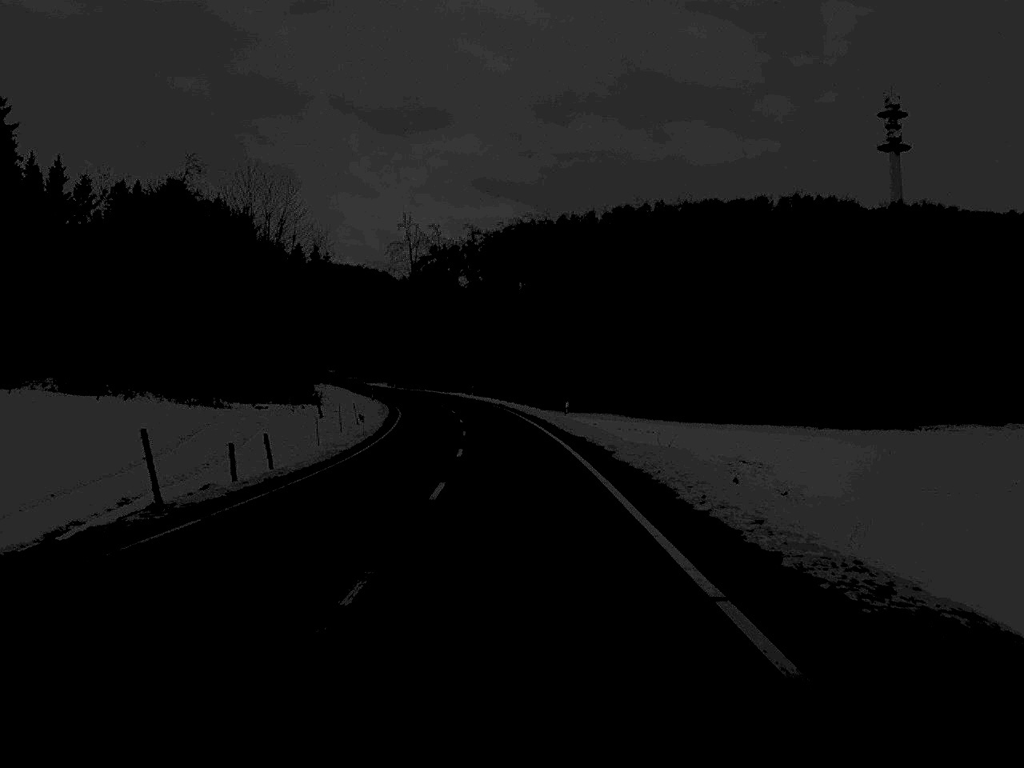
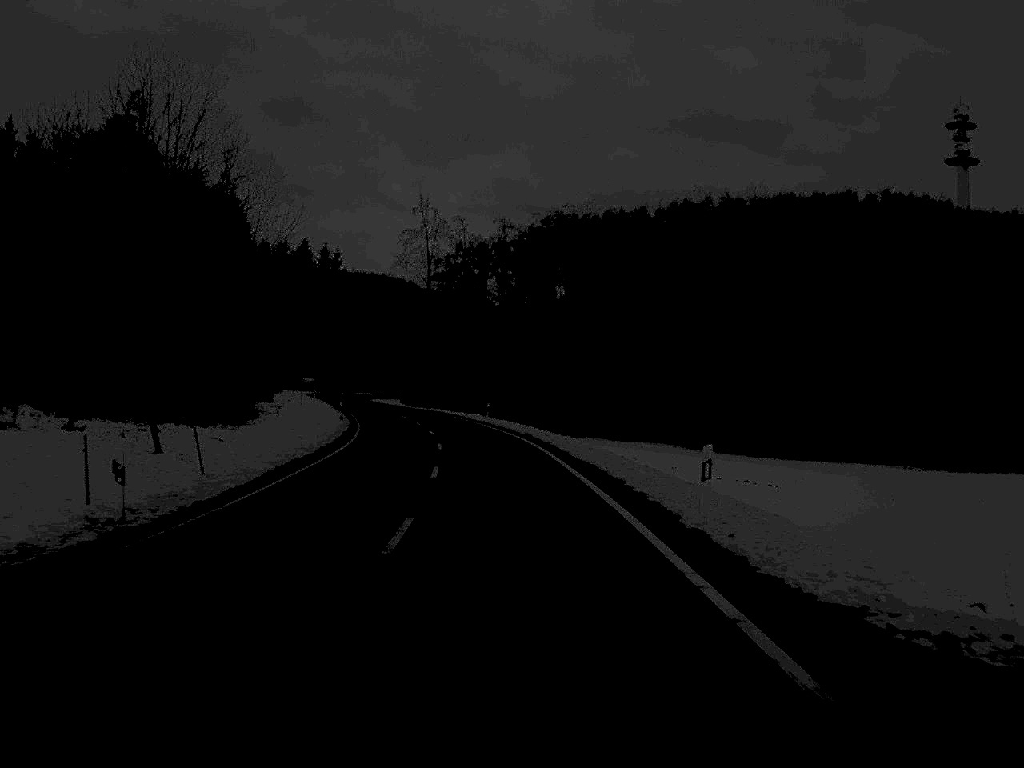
(-0.3, +31.1) m; -1°
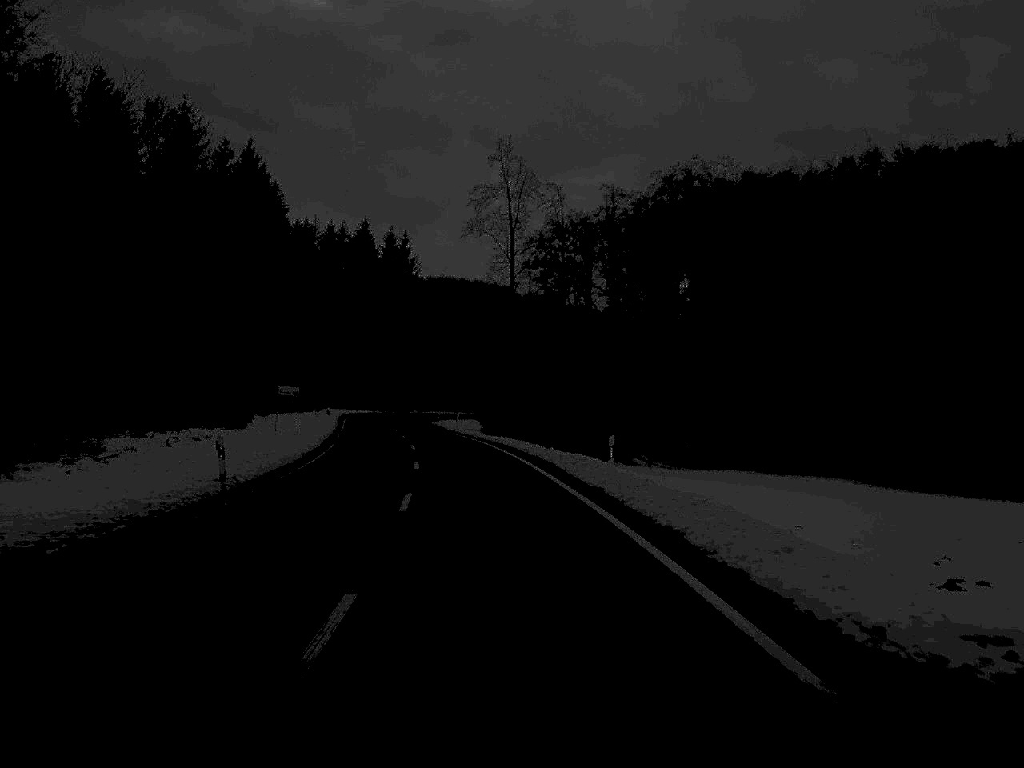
(-1.5, +41.6) m; -5°
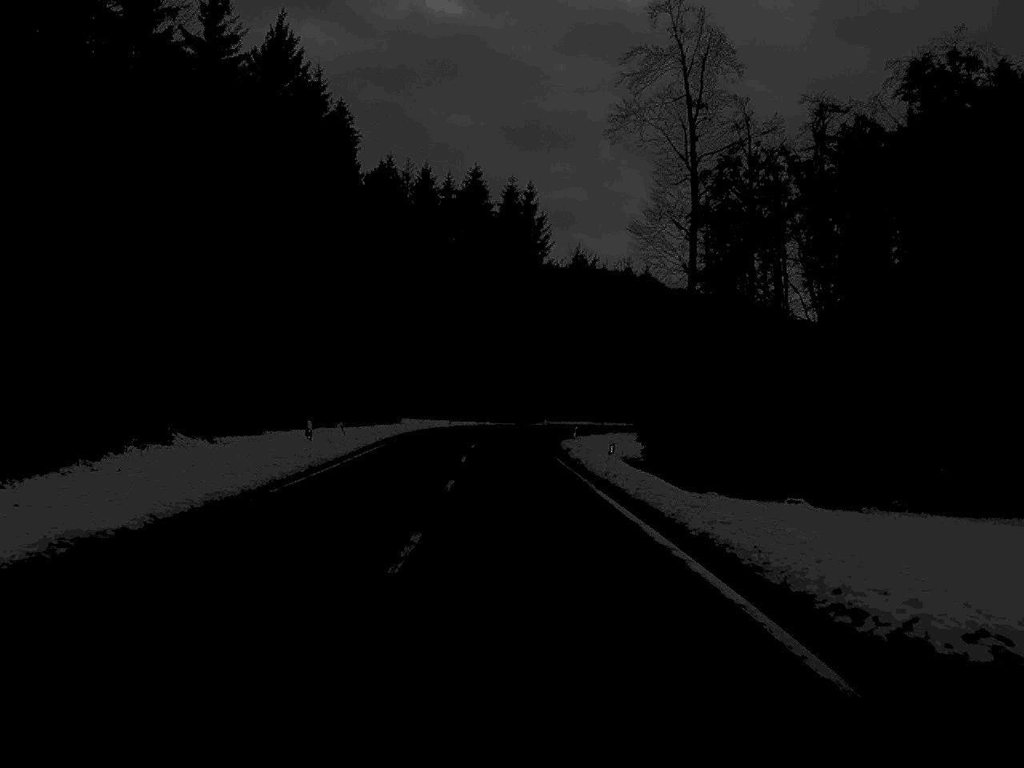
(-2.5, +43.2) m; -6°
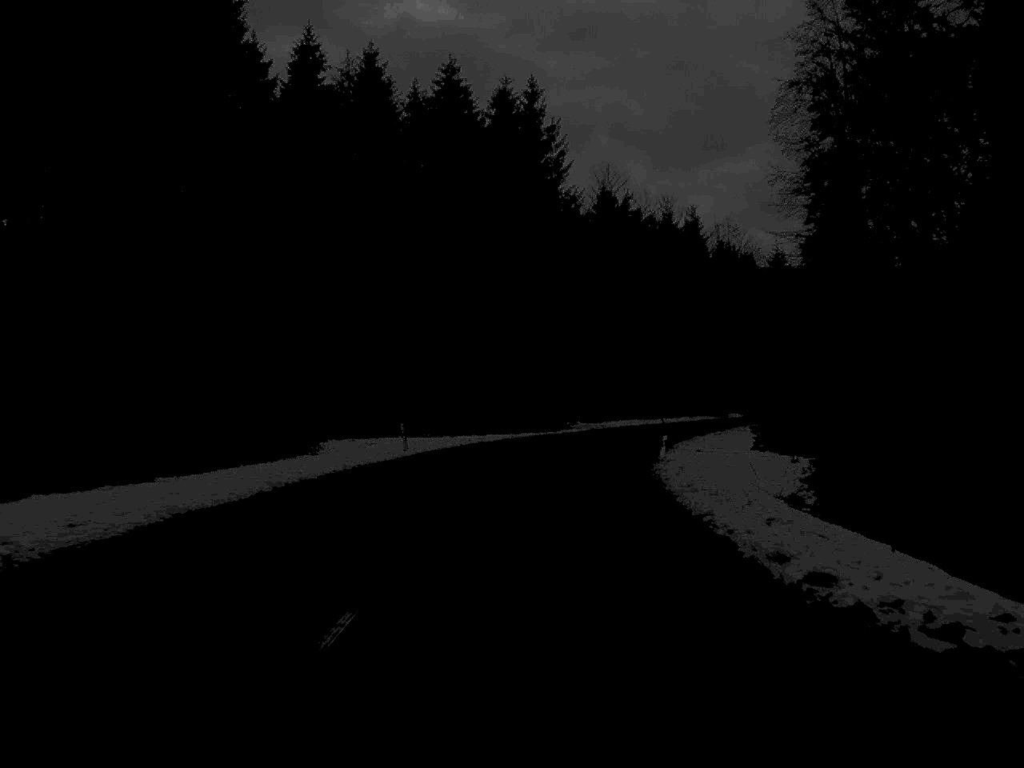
(-0.5, +41.3) m; -1°
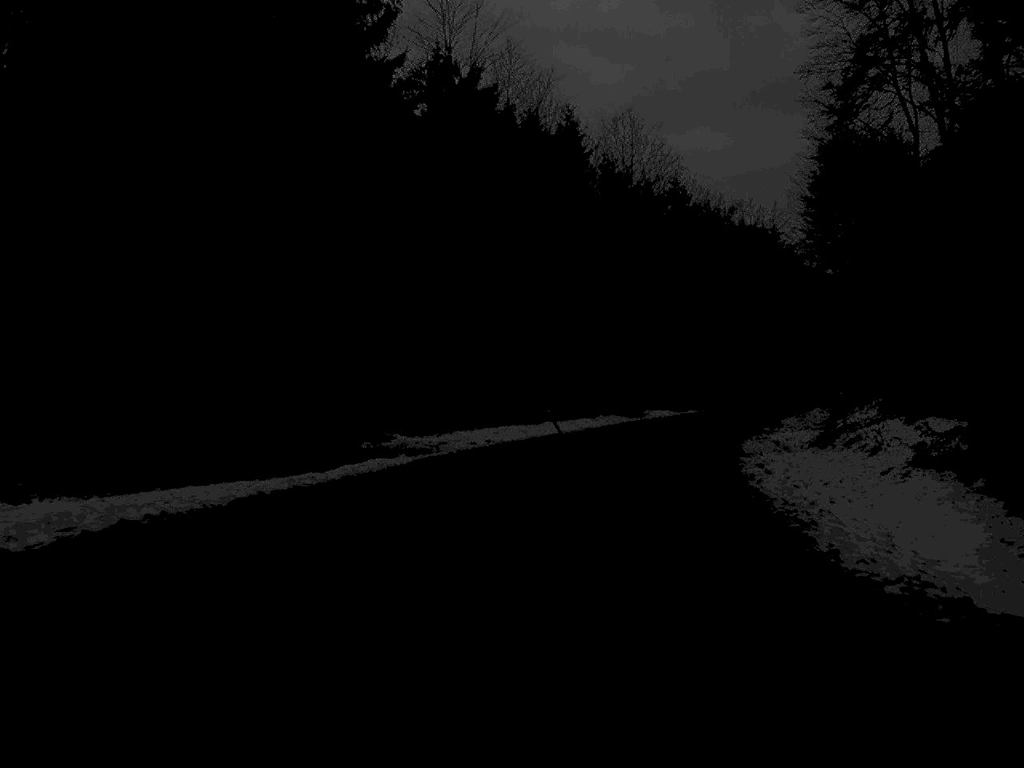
(+2.2, +42.4) m; +8°
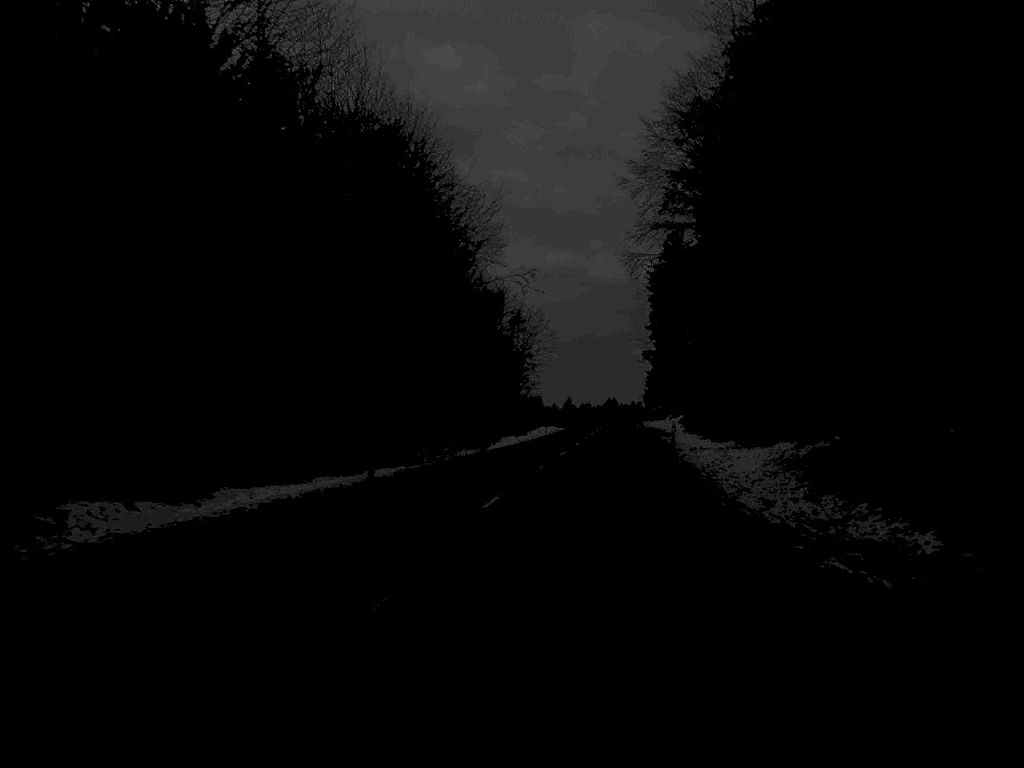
(+7.8, +50.9) m; +18°
